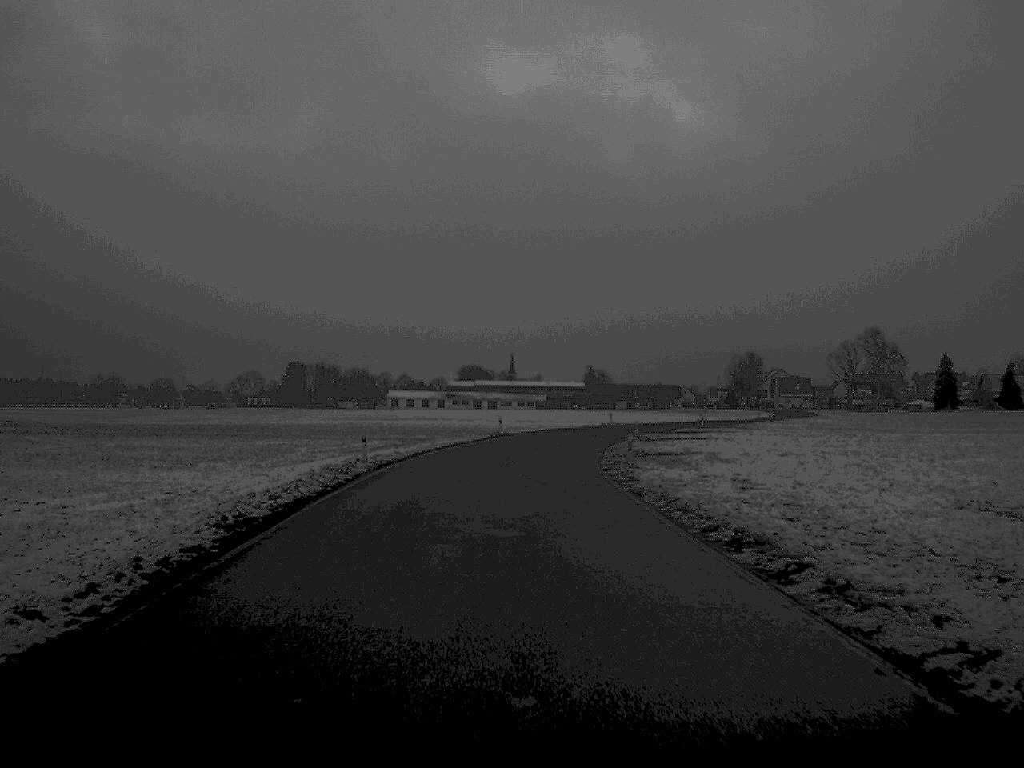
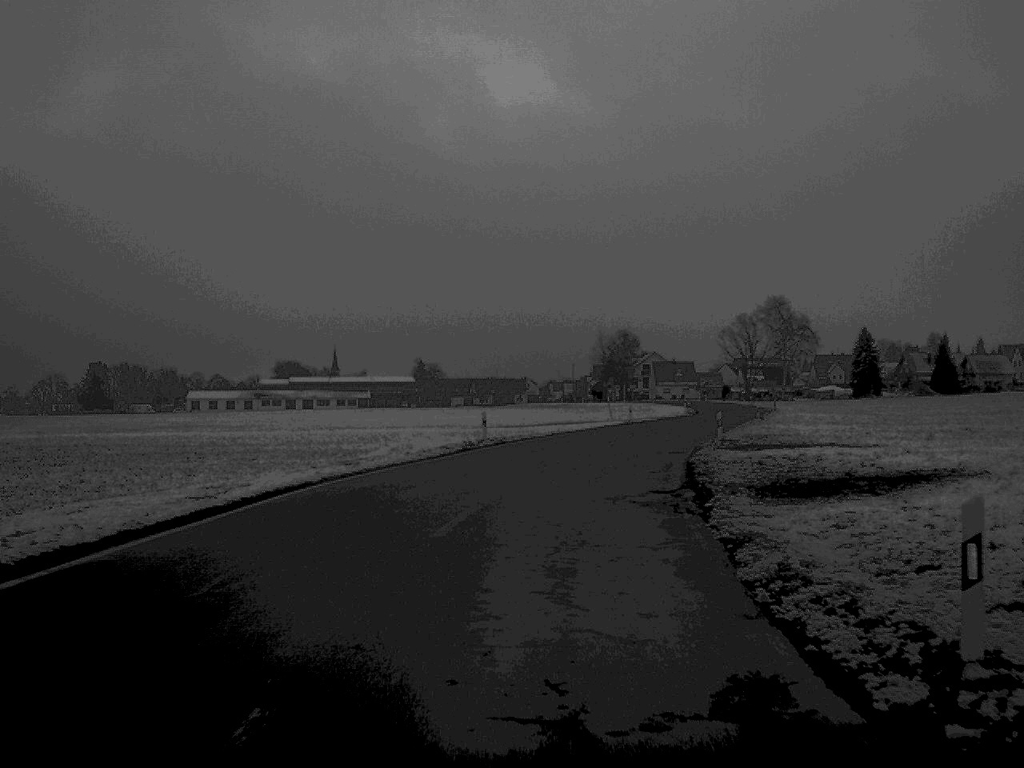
(+2.8, +61.1) m; +8°
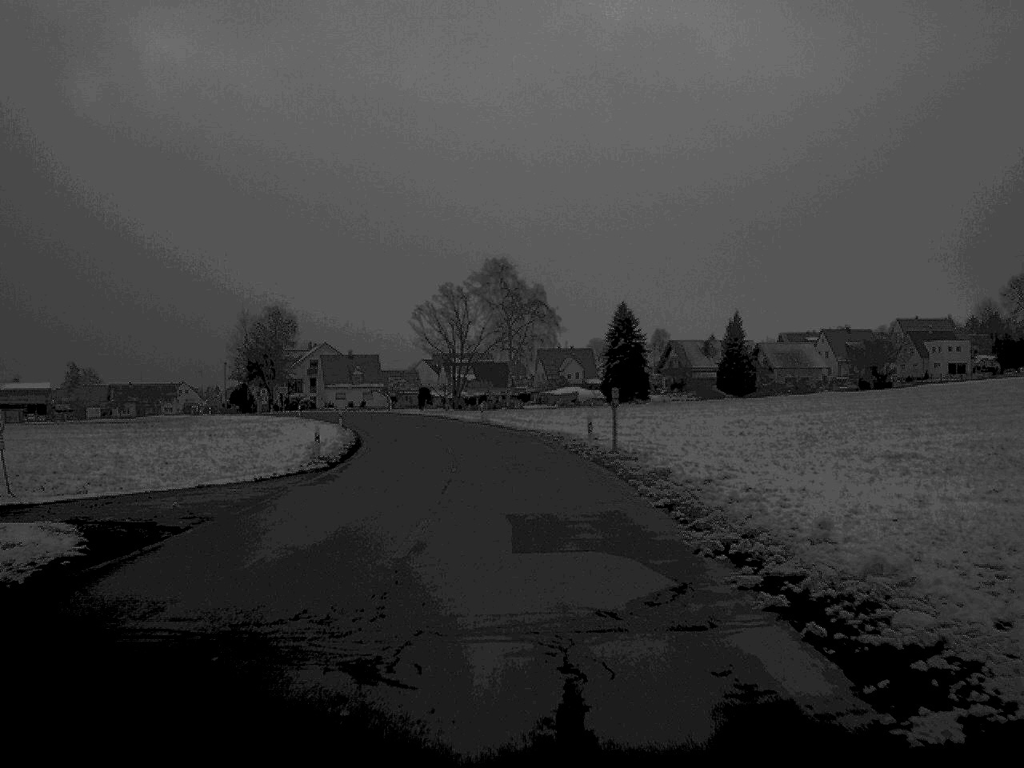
(+11.1, +73.4) m; +13°
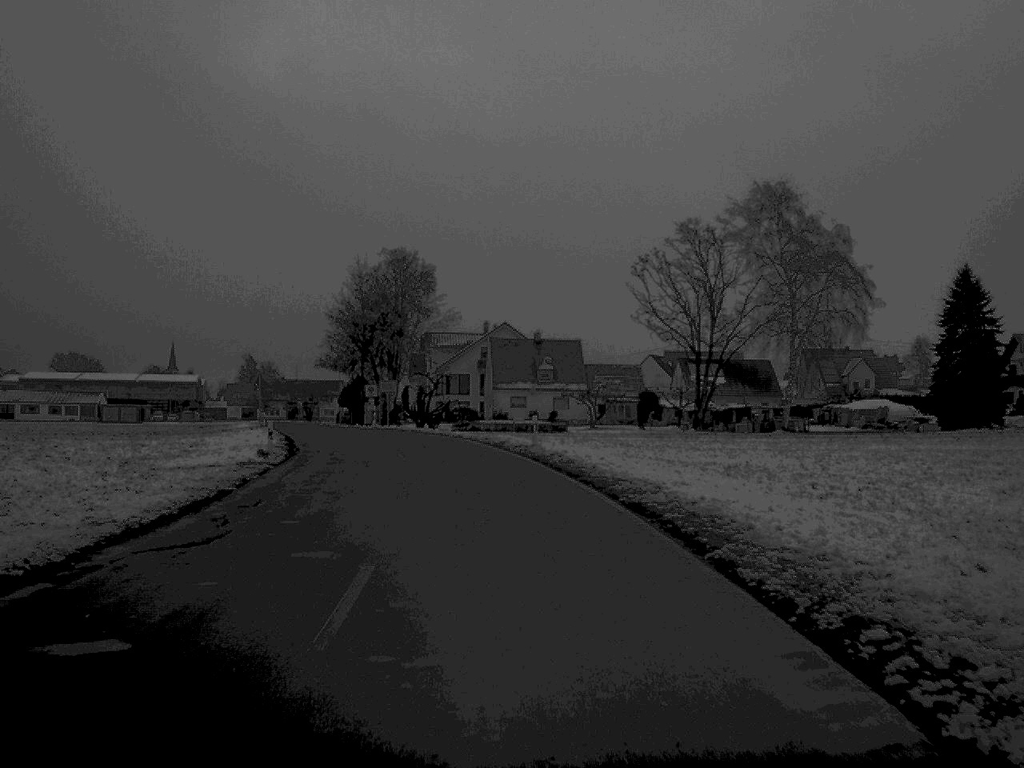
(-4.4, +64.6) m; -10°
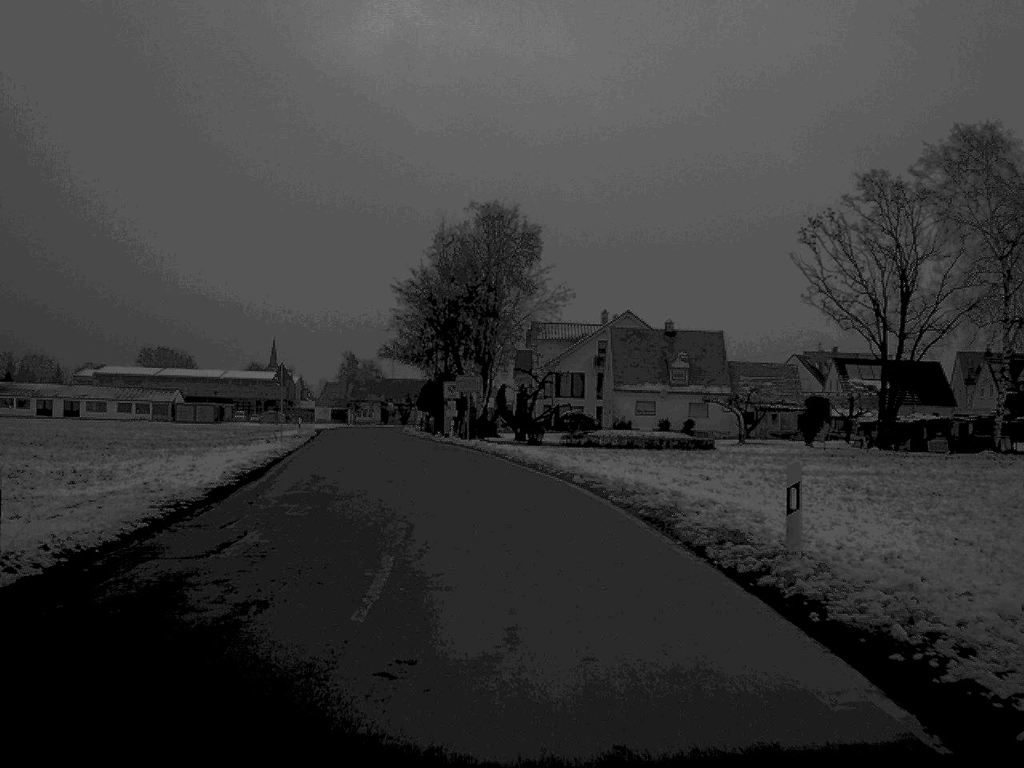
(-1.0, +23.5) m; -5°
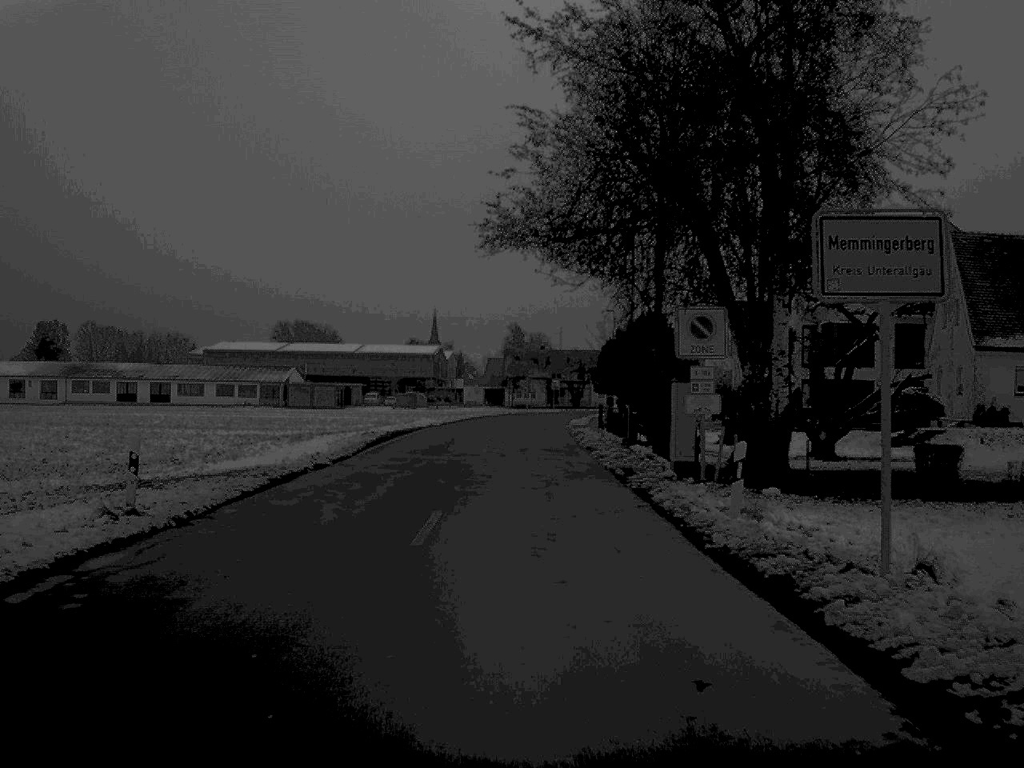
(-3.7, +45.3) m; -8°
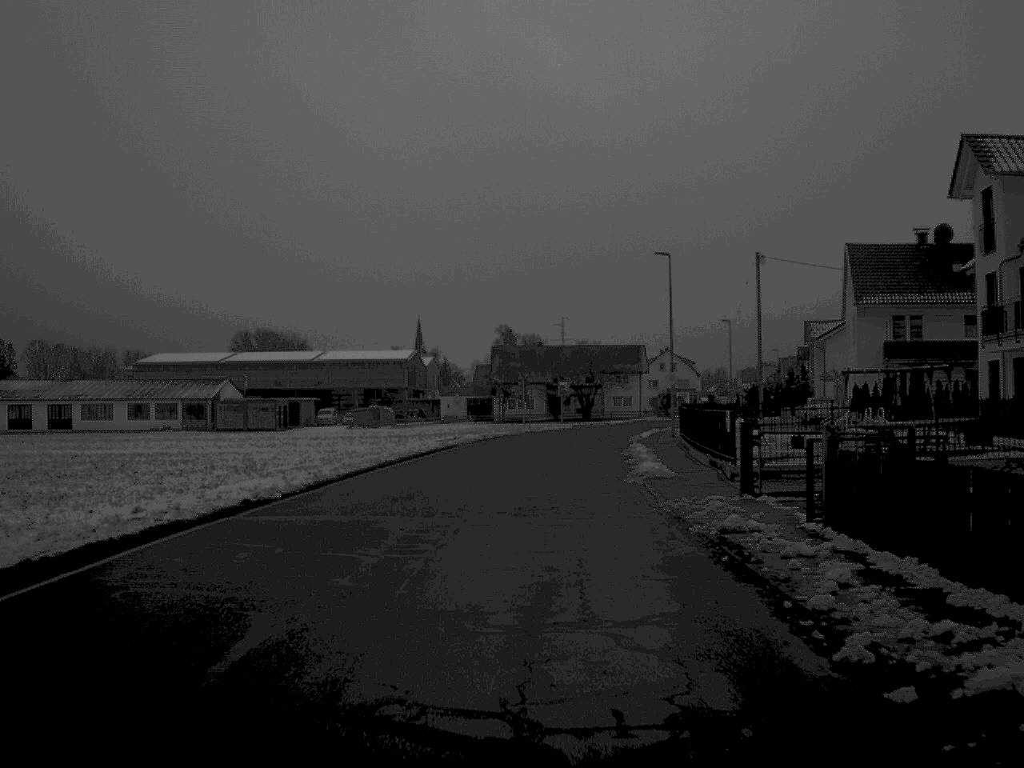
(-0.1, +39.3) m; 0°
